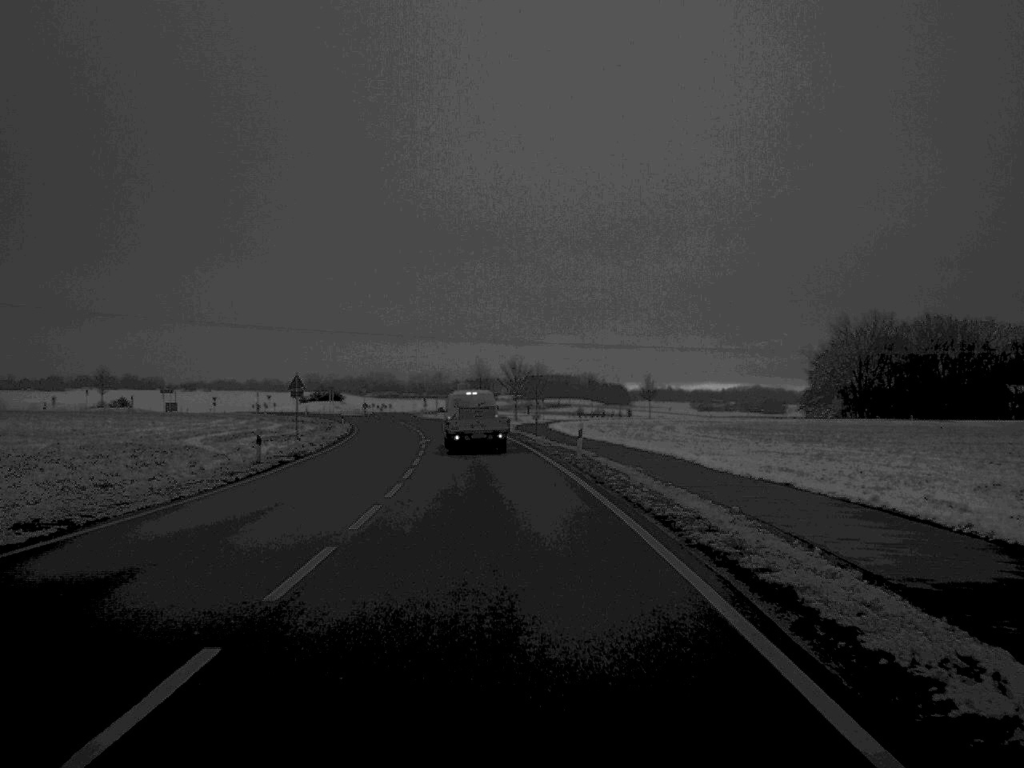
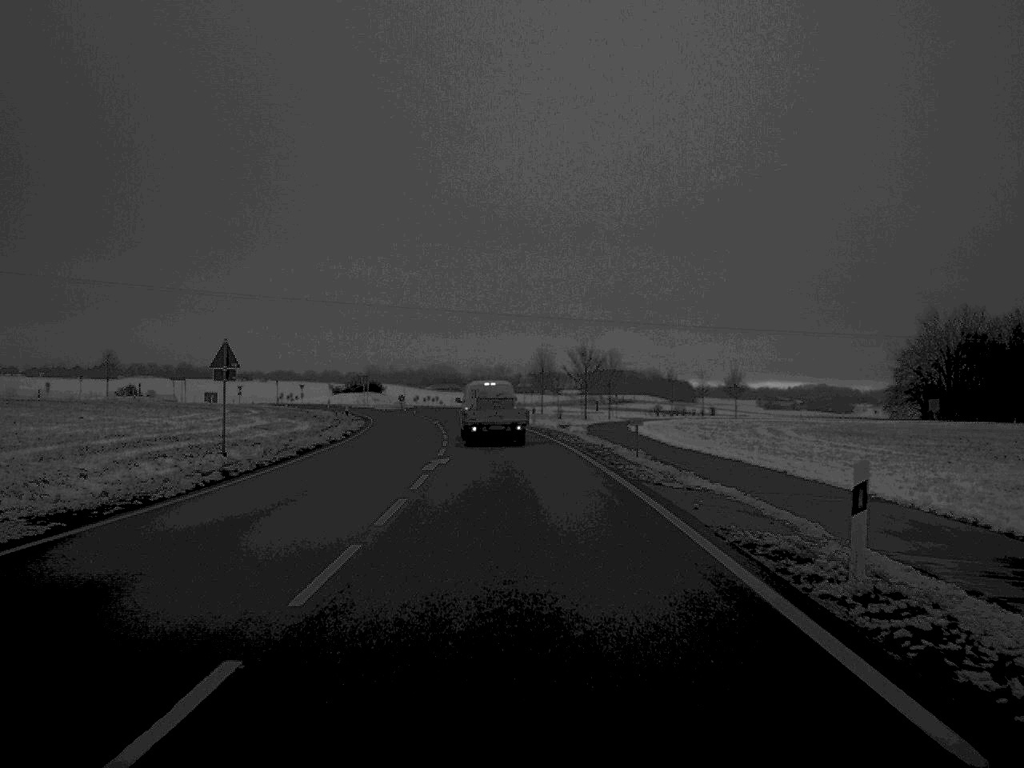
(-0.7, +24.3) m; -3°
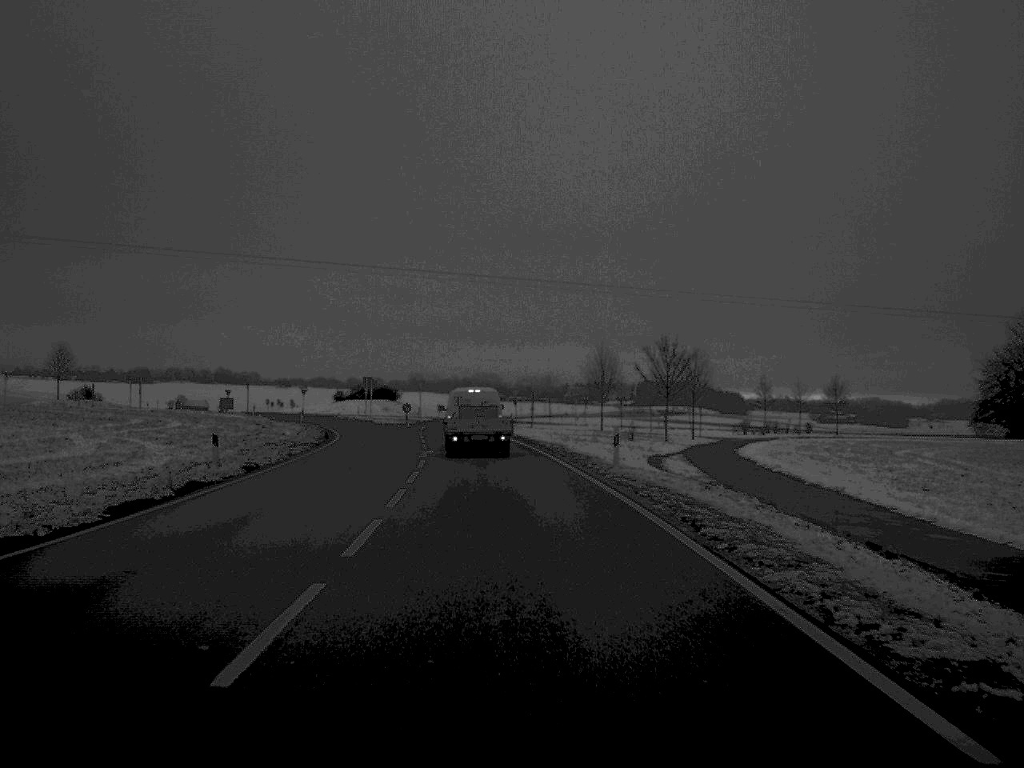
(-0.5, +32.4) m; -2°
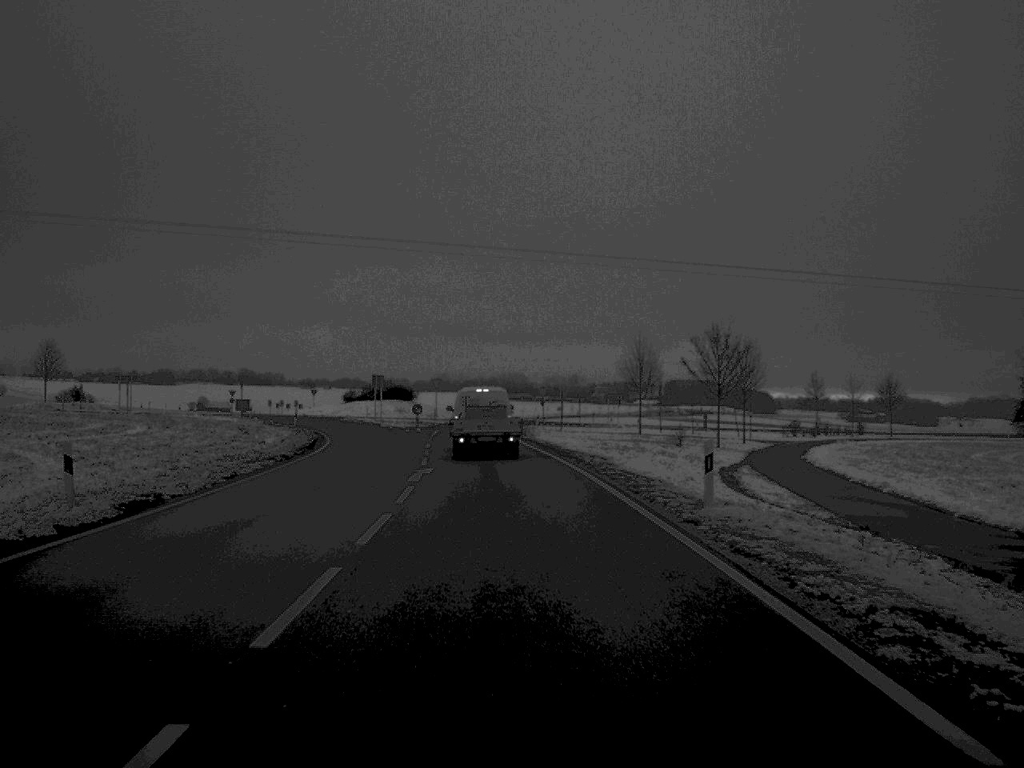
(-0.1, +10.7) m; -1°
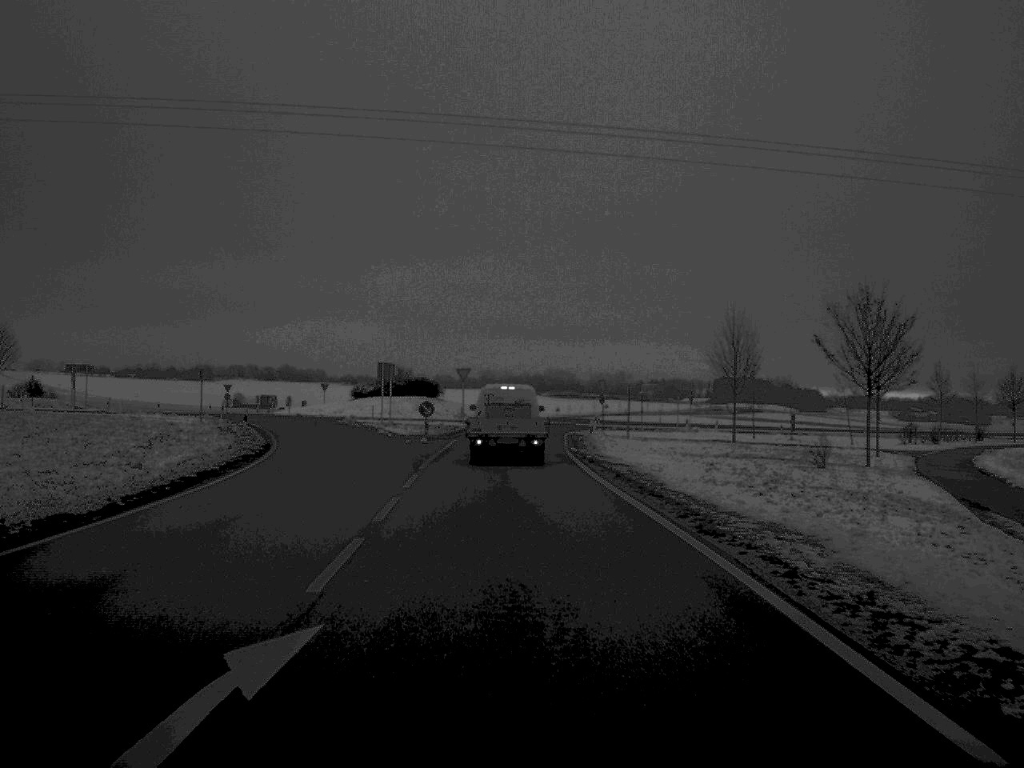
(-0.4, +21.7) m; -2°
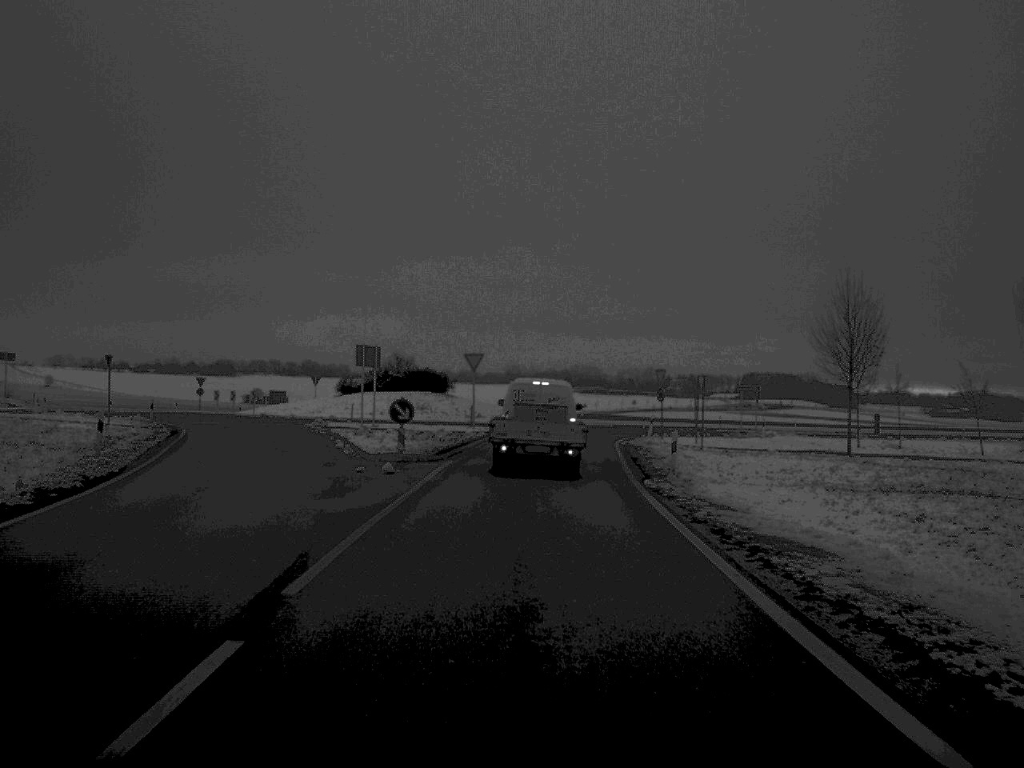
(-0.2, +18.2) m; -1°
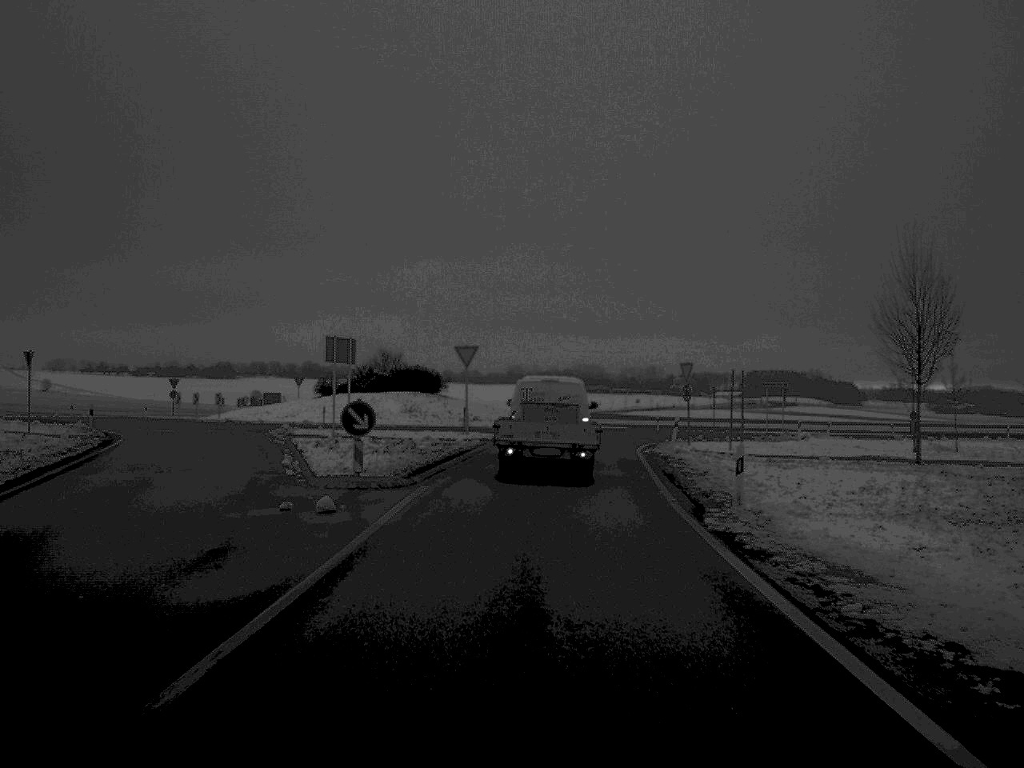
(0.0, +7.9) m; 0°
